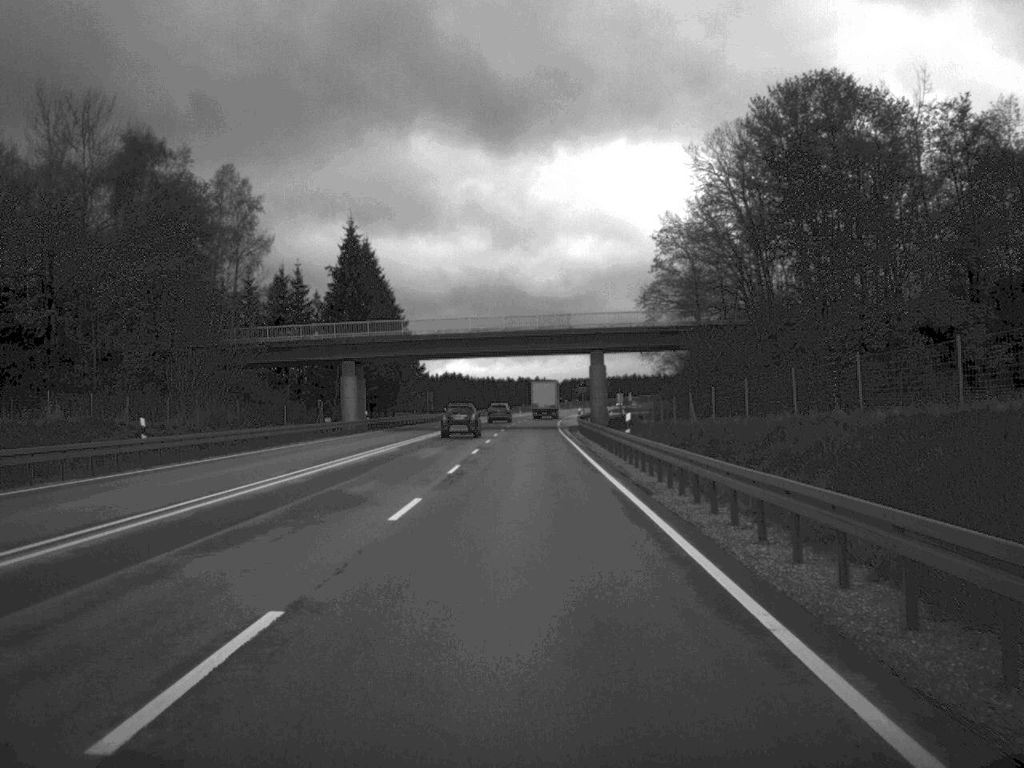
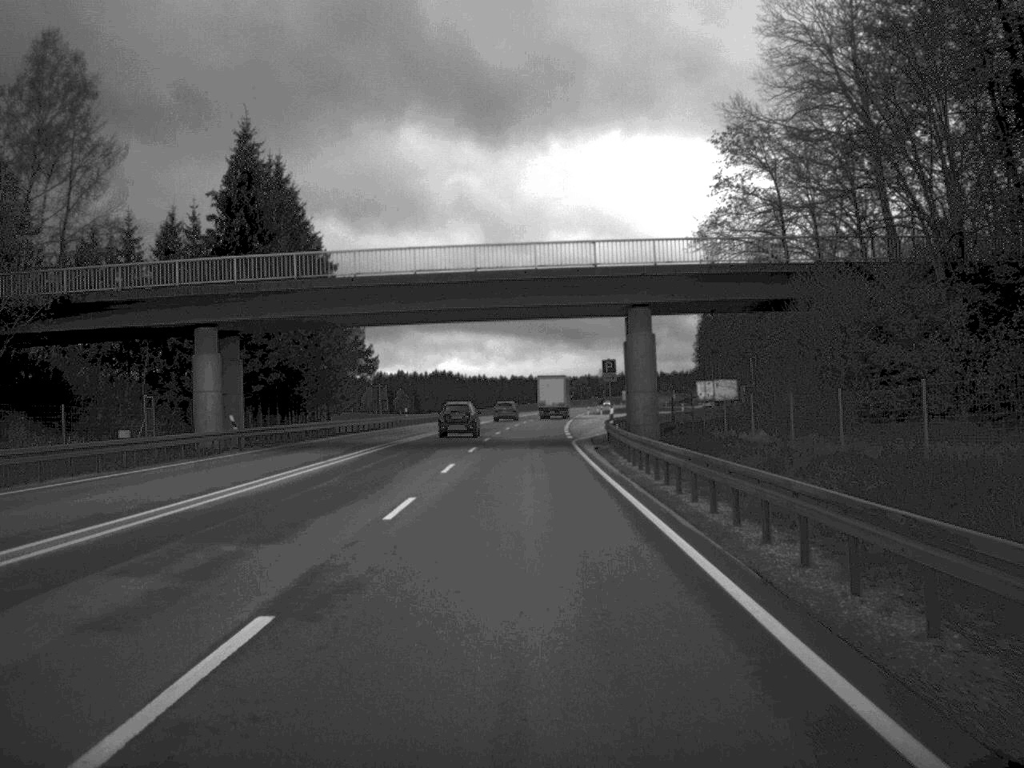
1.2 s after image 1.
(+0.1, +36.2) m; 0°
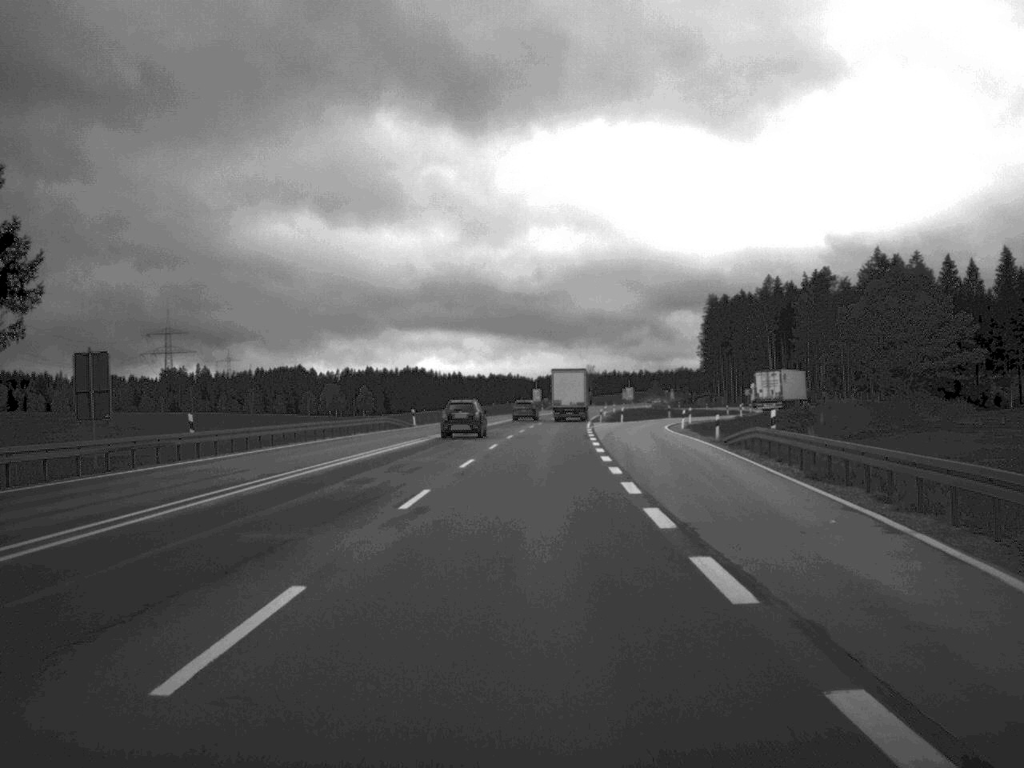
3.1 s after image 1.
(+0.2, +58.0) m; +1°
